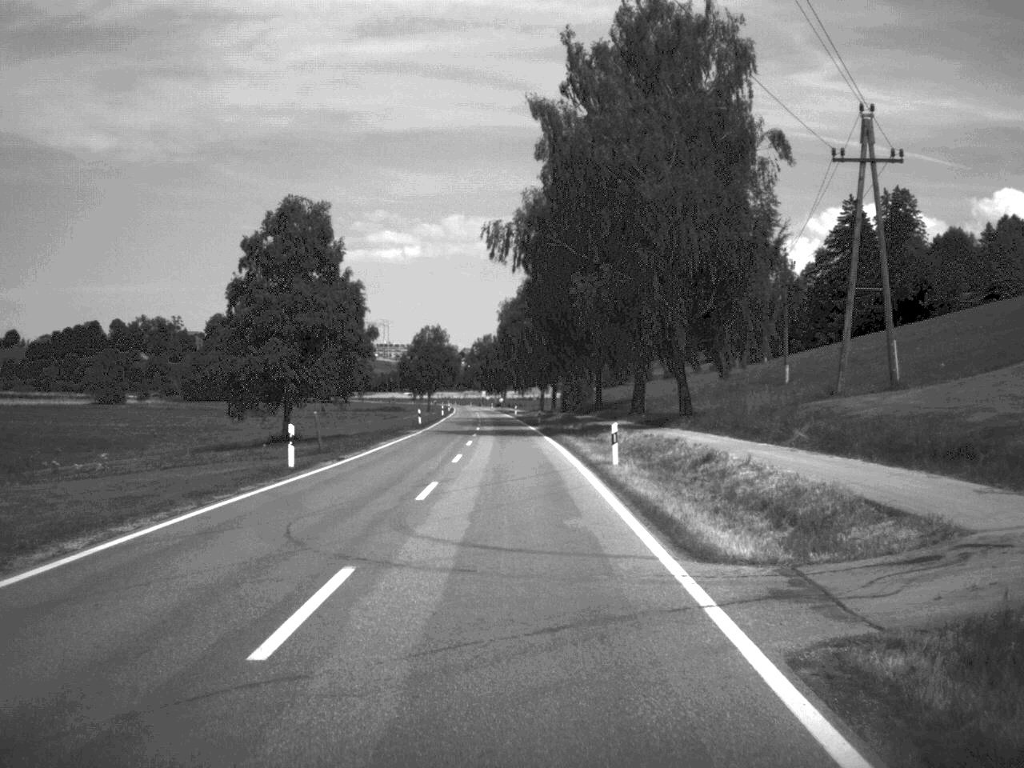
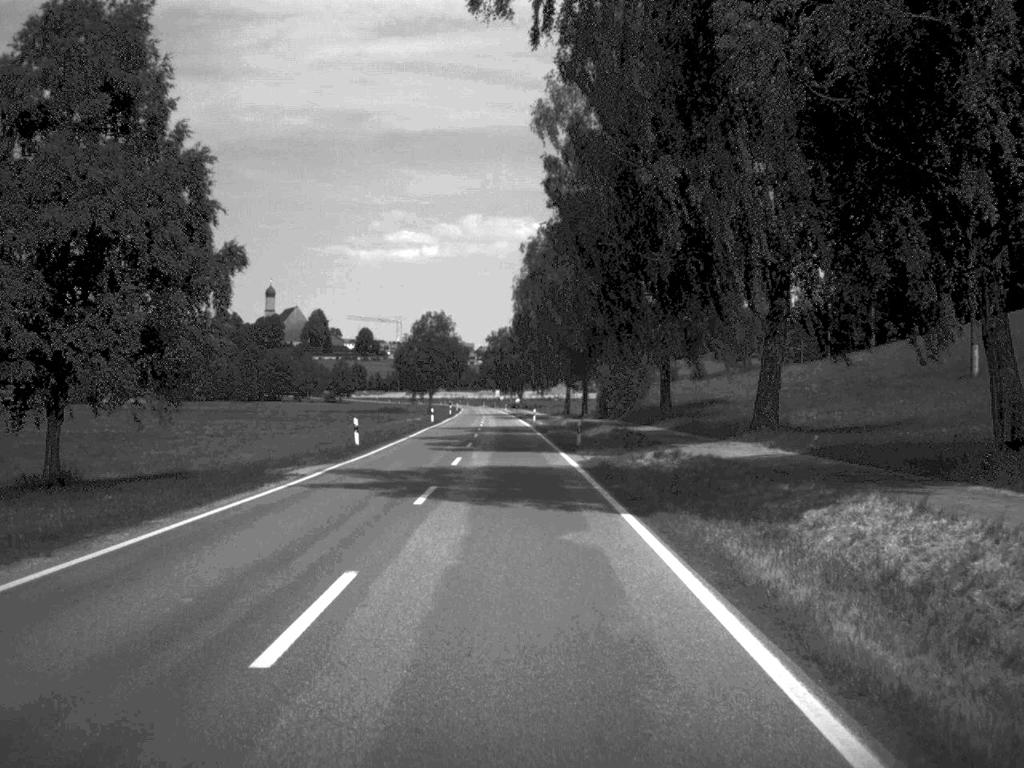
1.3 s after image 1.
(-0.3, +35.7) m; -1°
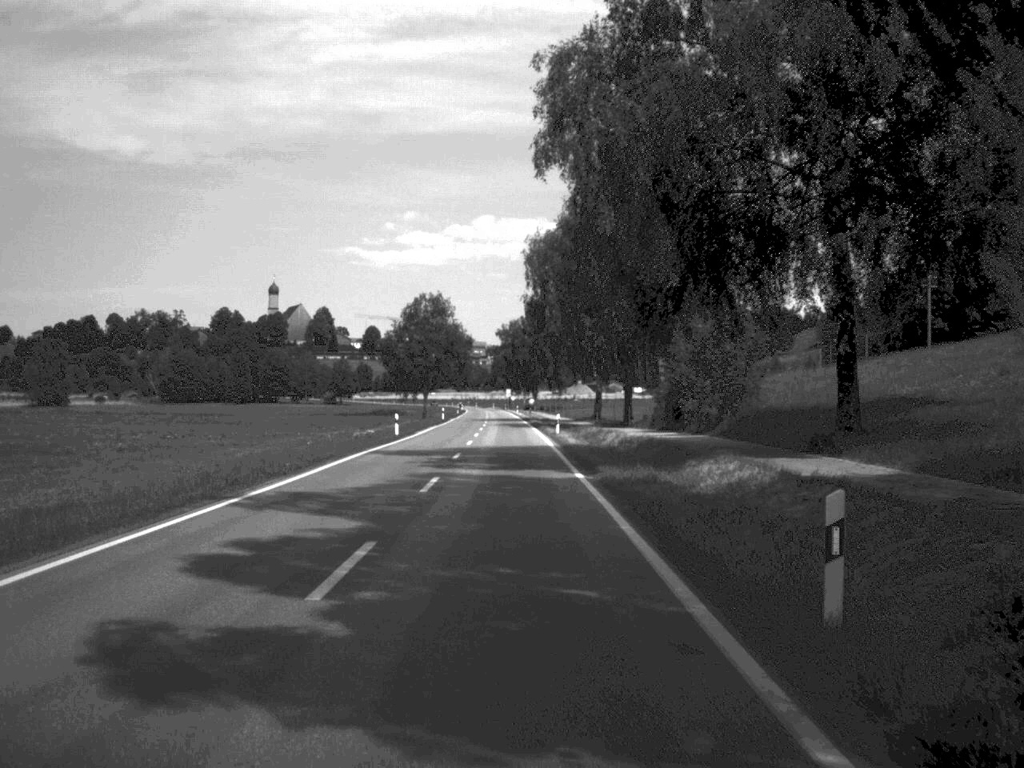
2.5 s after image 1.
(-0.2, +33.1) m; -1°
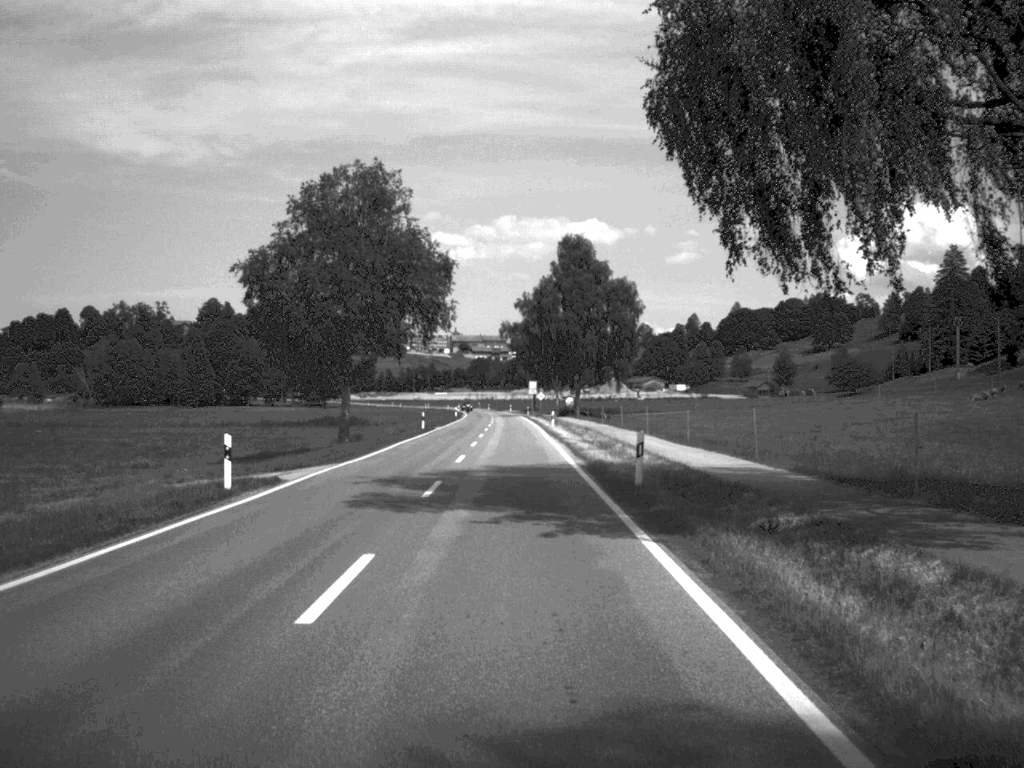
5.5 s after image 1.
(-1.1, +83.8) m; -1°
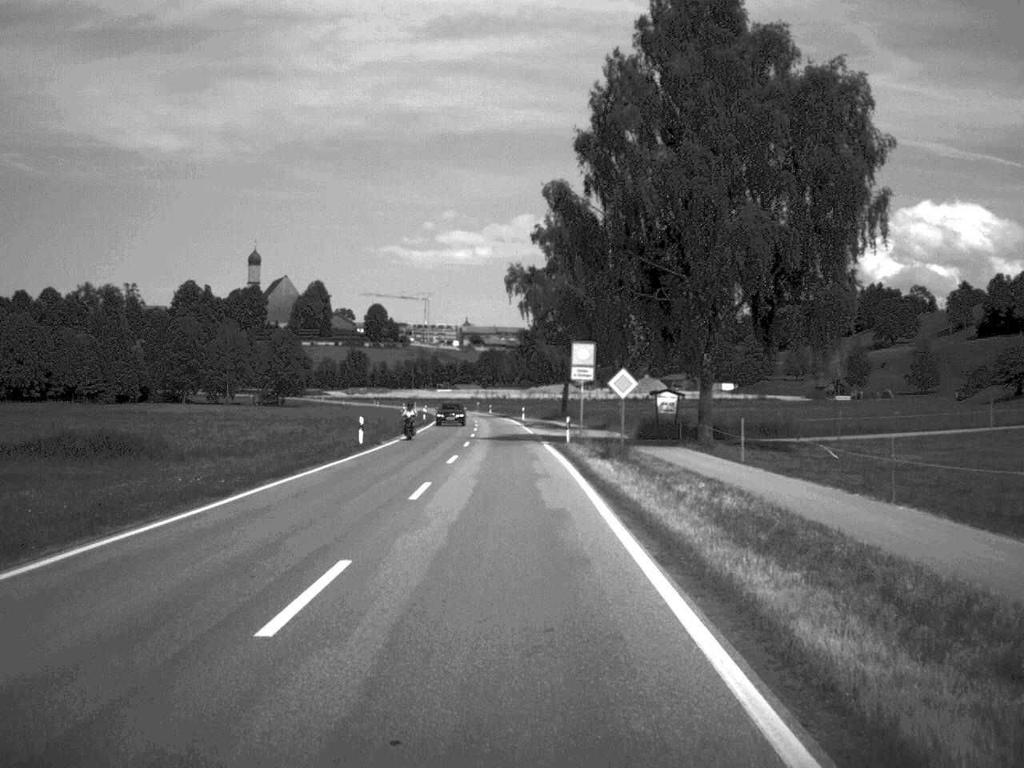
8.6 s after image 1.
(-0.6, +83.4) m; -1°
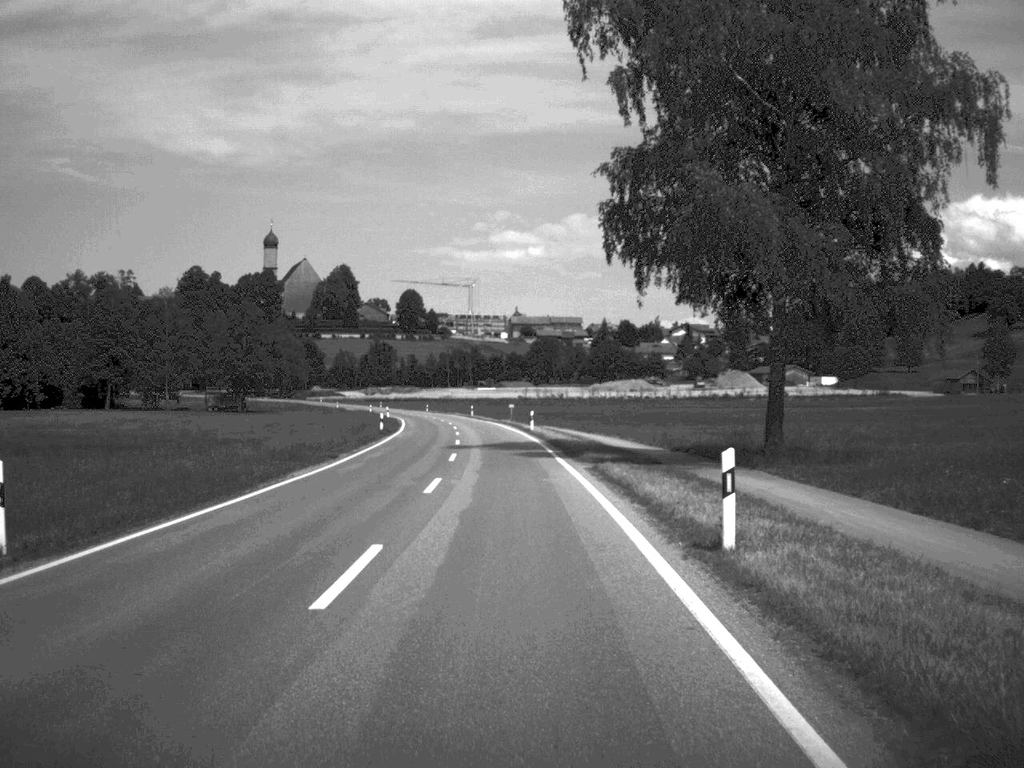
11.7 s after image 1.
(-1.6, +81.8) m; -3°
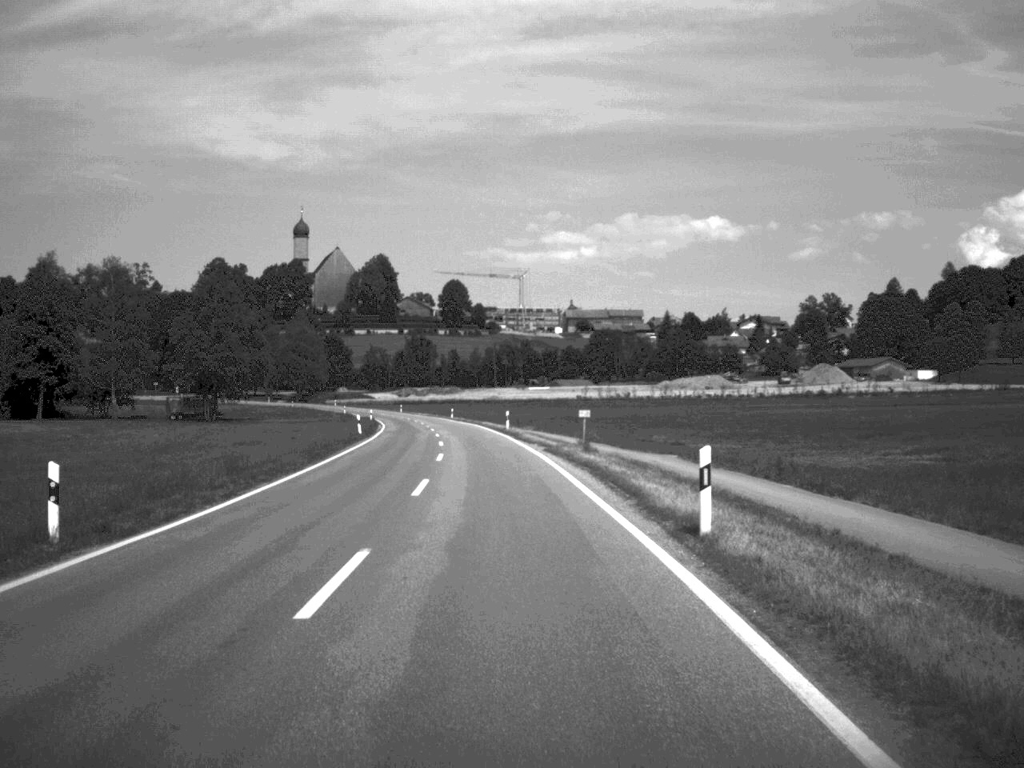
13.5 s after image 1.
(-1.0, +47.7) m; -2°
